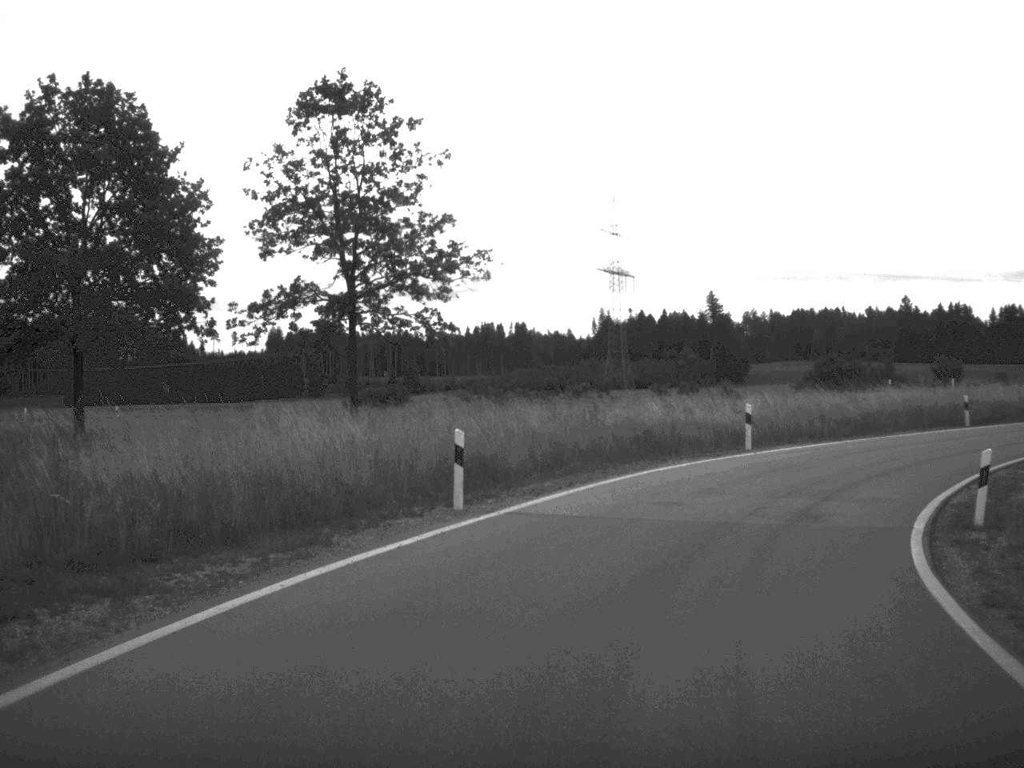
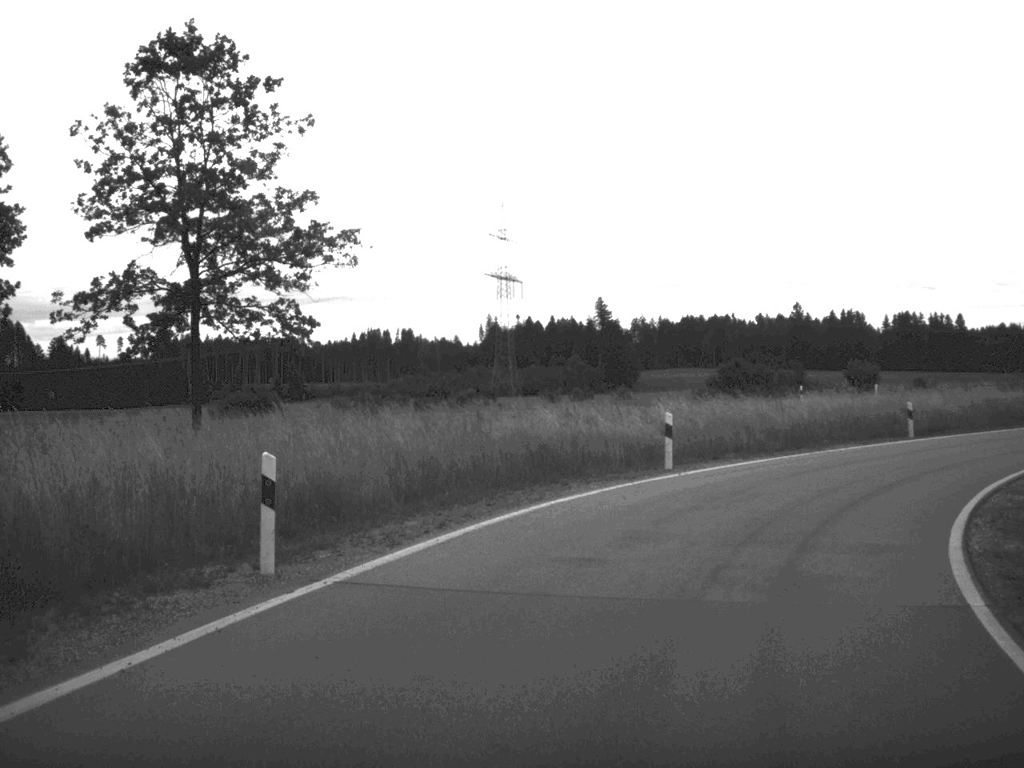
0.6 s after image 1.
(+0.2, +5.6) m; +5°
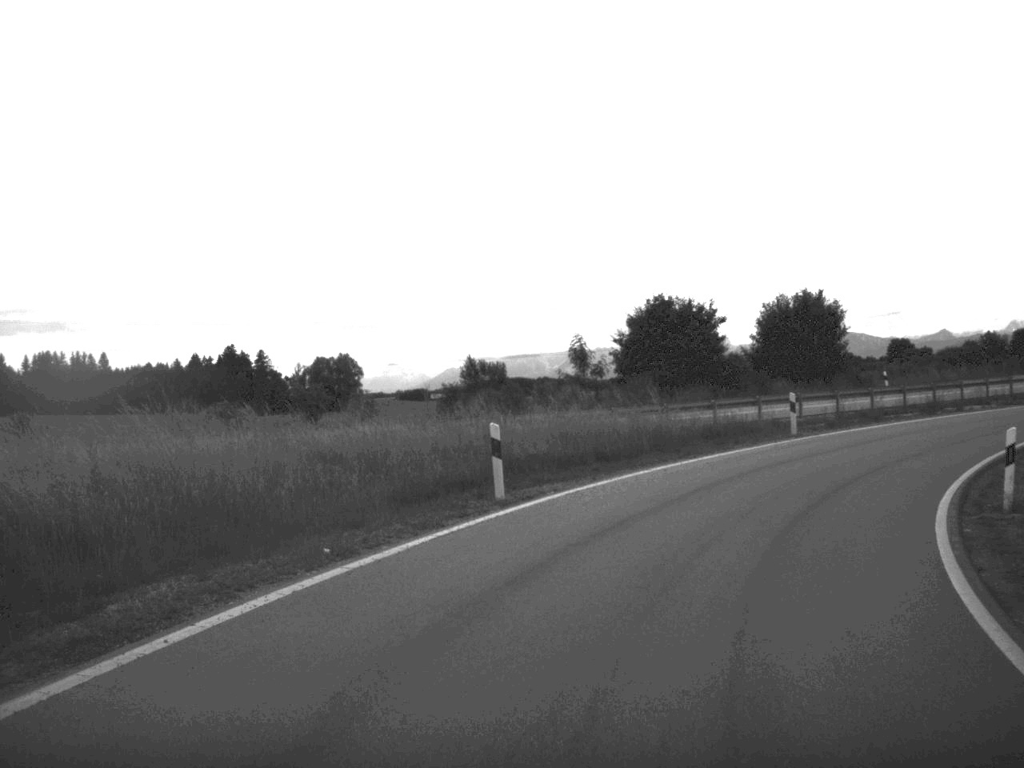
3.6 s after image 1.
(+9.9, +29.3) m; +38°
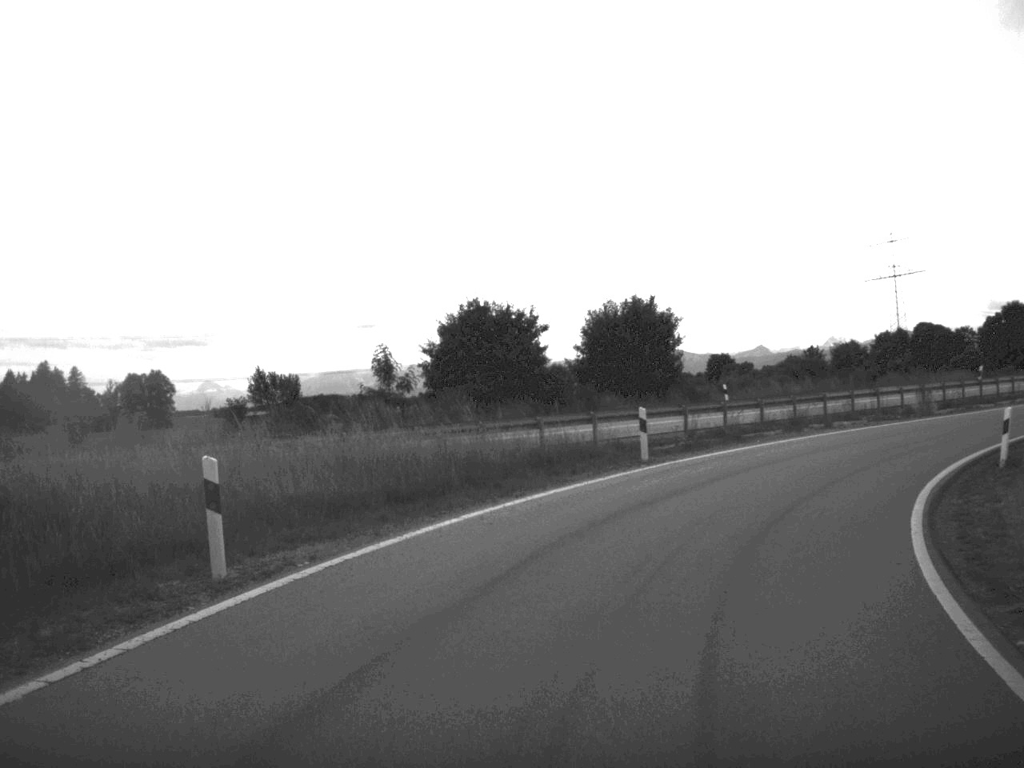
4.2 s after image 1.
(+0.5, +6.4) m; +8°
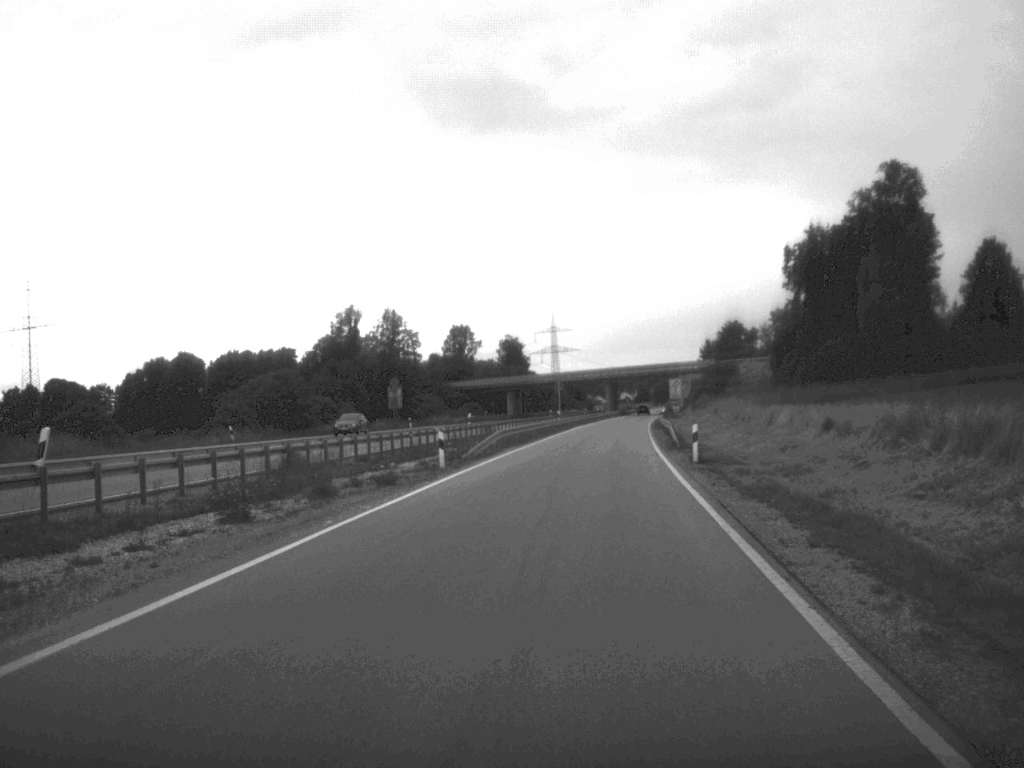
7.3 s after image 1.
(+12.6, +33.3) m; +38°
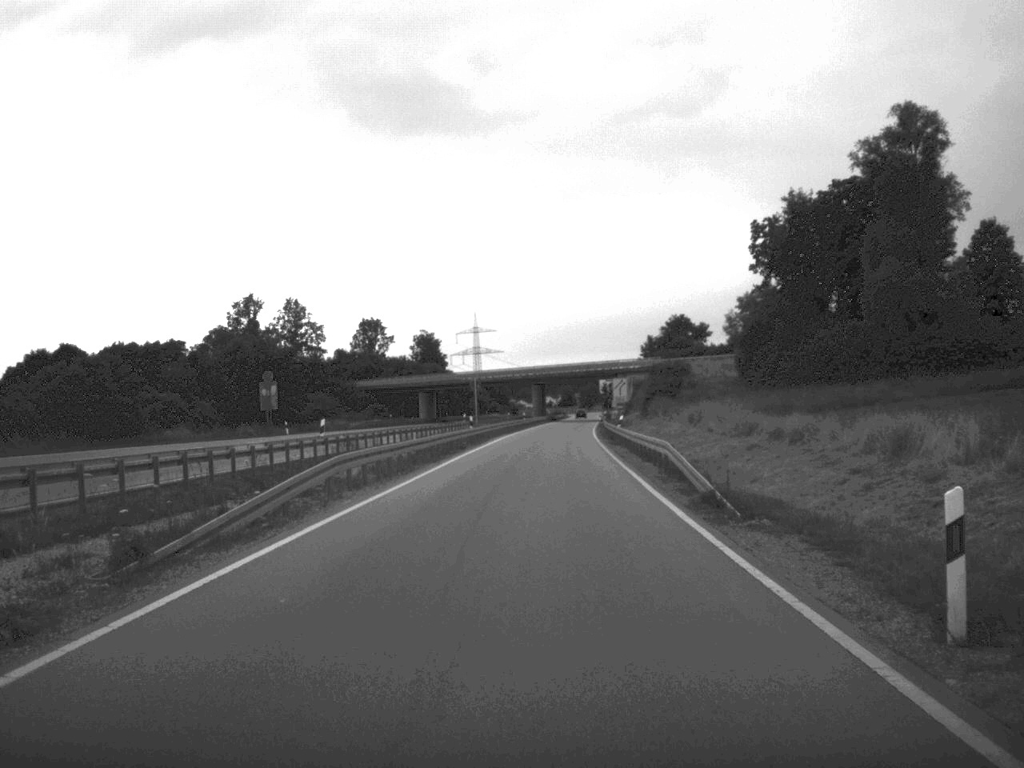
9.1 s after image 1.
(+1.0, +25.0) m; +3°
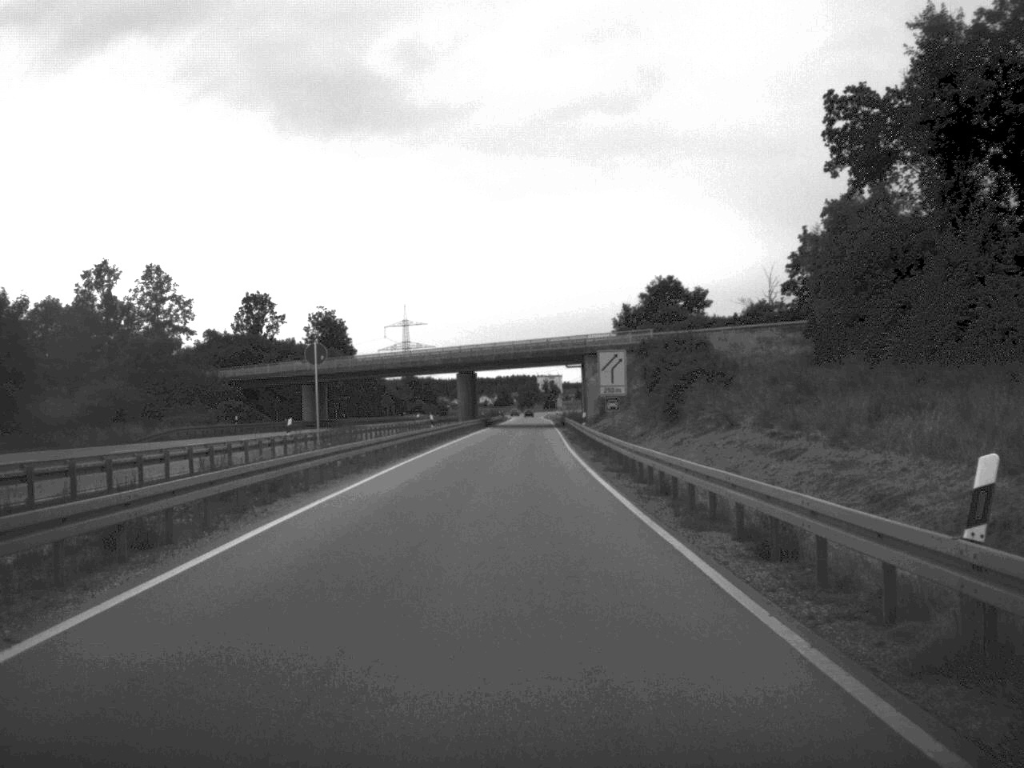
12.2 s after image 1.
(+1.0, +50.0) m; +3°
